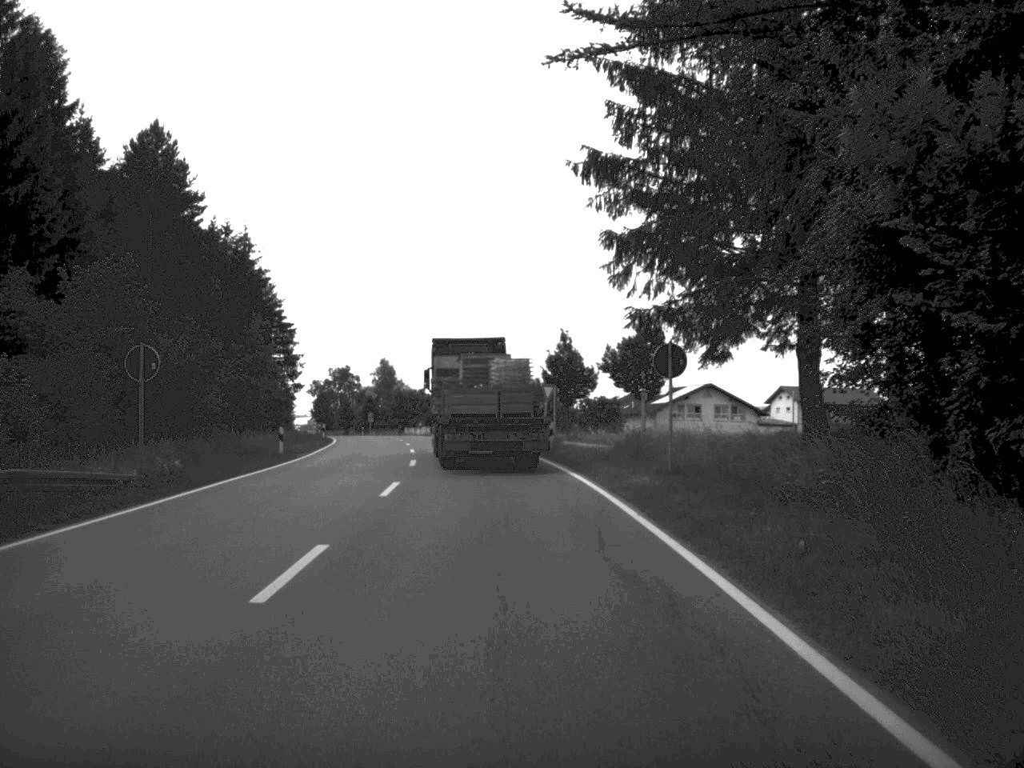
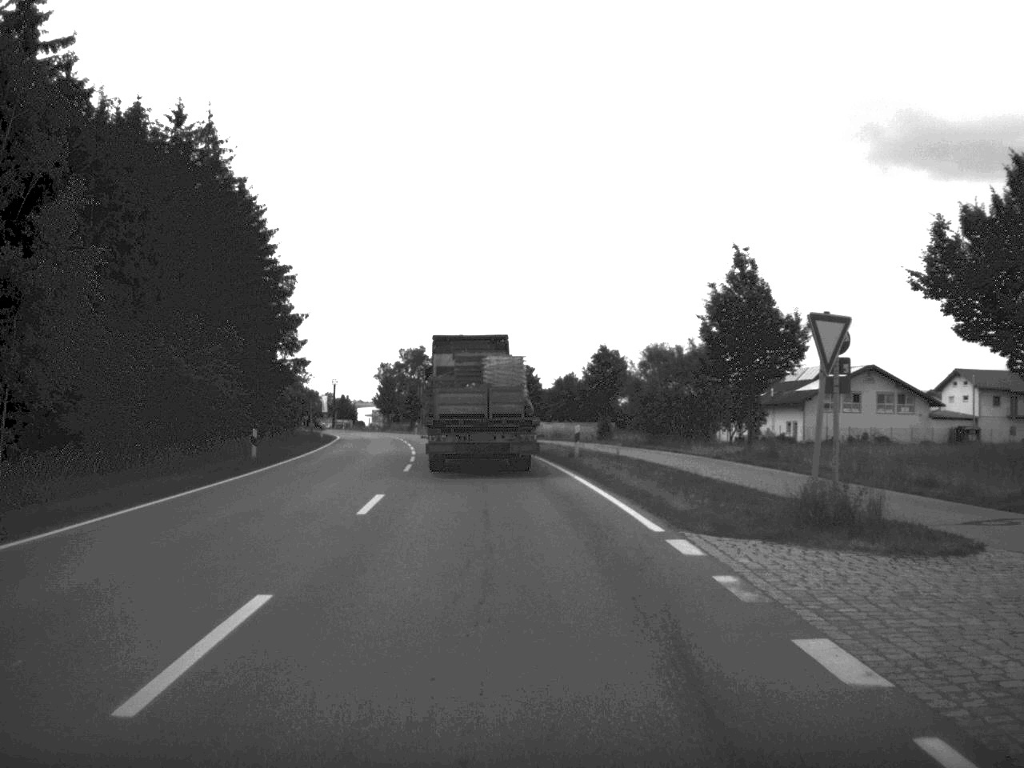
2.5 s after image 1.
(-1.5, +39.4) m; -5°
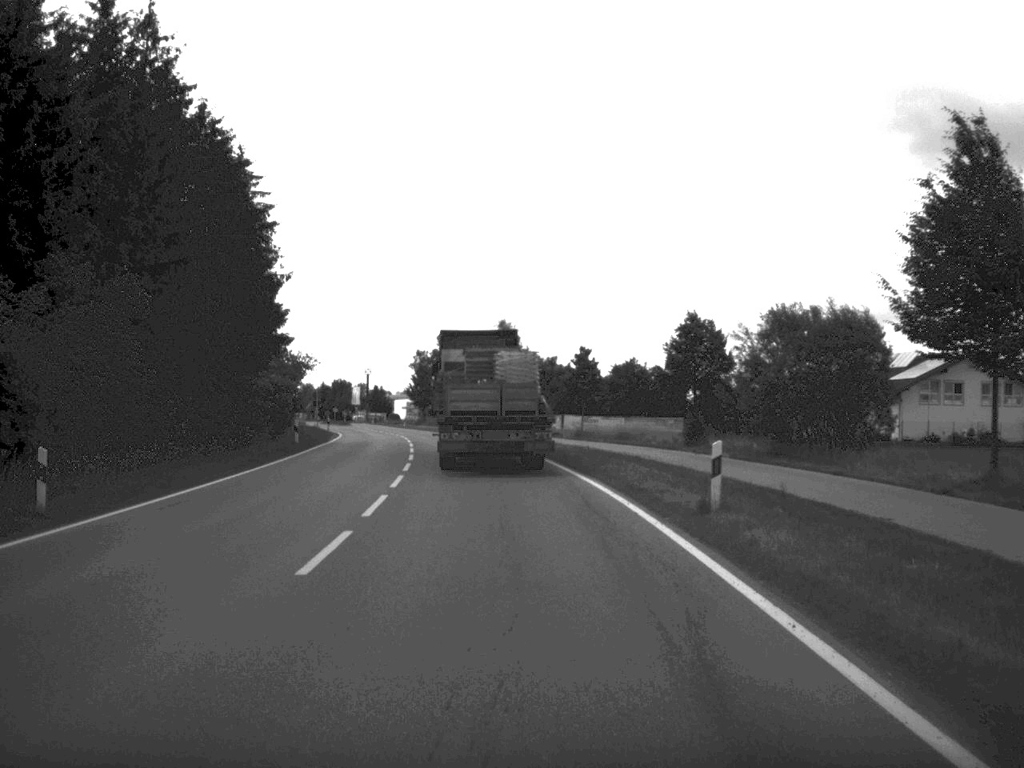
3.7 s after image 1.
(-0.4, +19.1) m; -2°
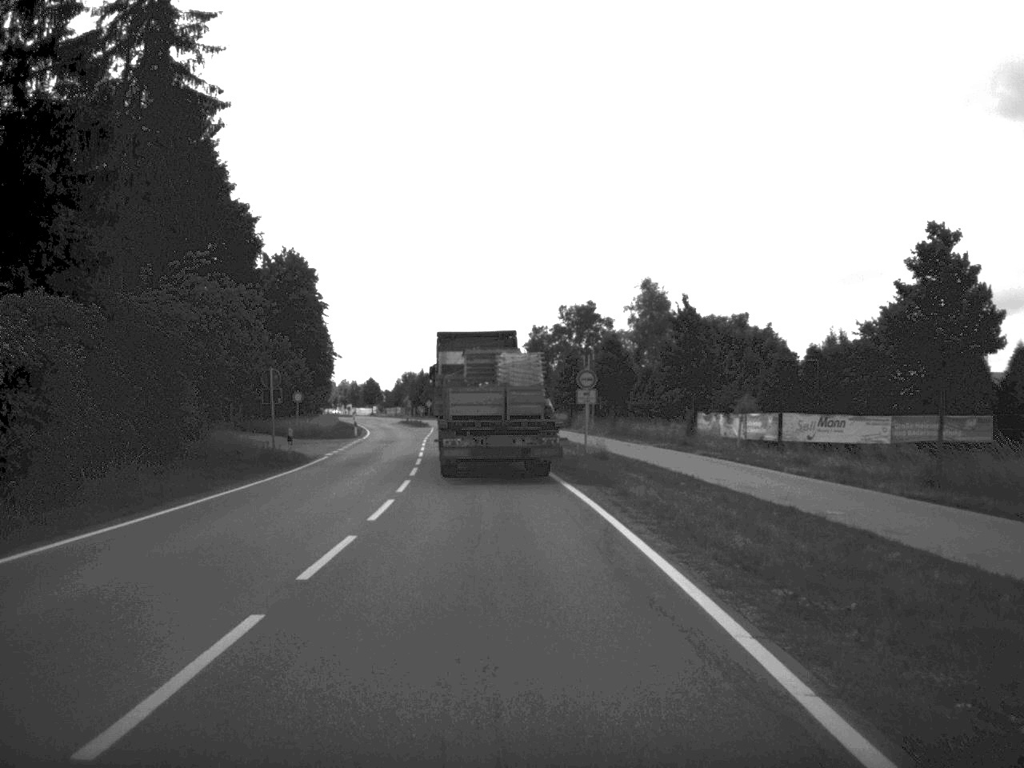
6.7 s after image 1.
(-2.3, +47.4) m; -6°
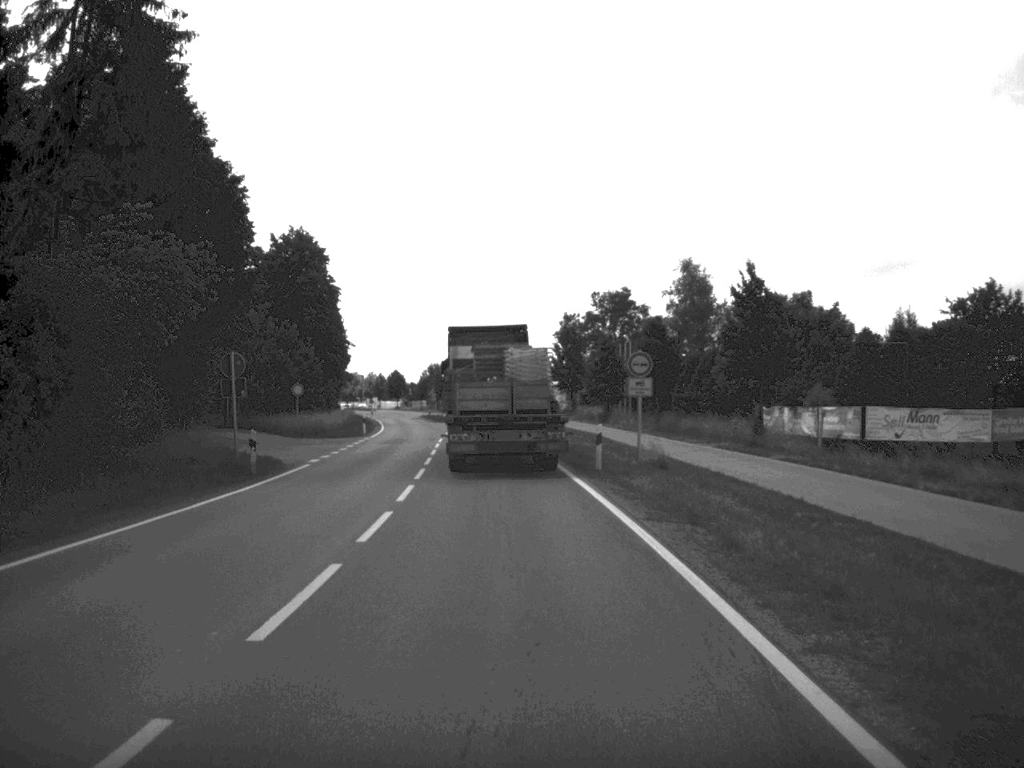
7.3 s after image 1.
(-0.1, +9.0) m; -1°
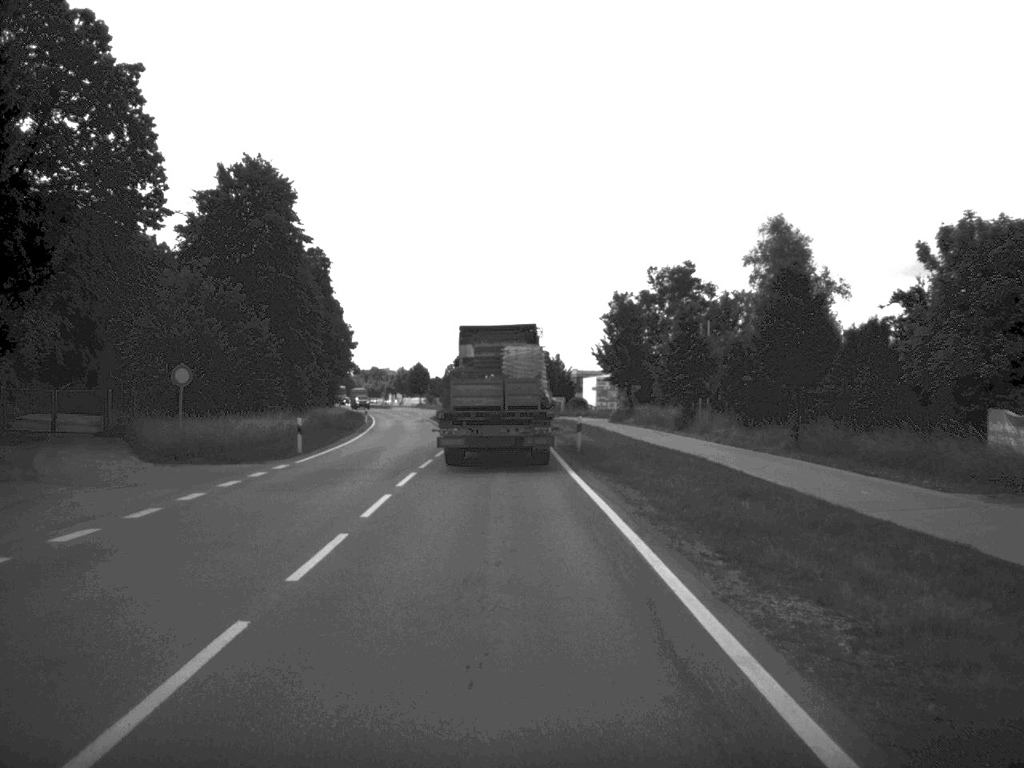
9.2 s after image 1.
(-0.5, +26.9) m; -2°
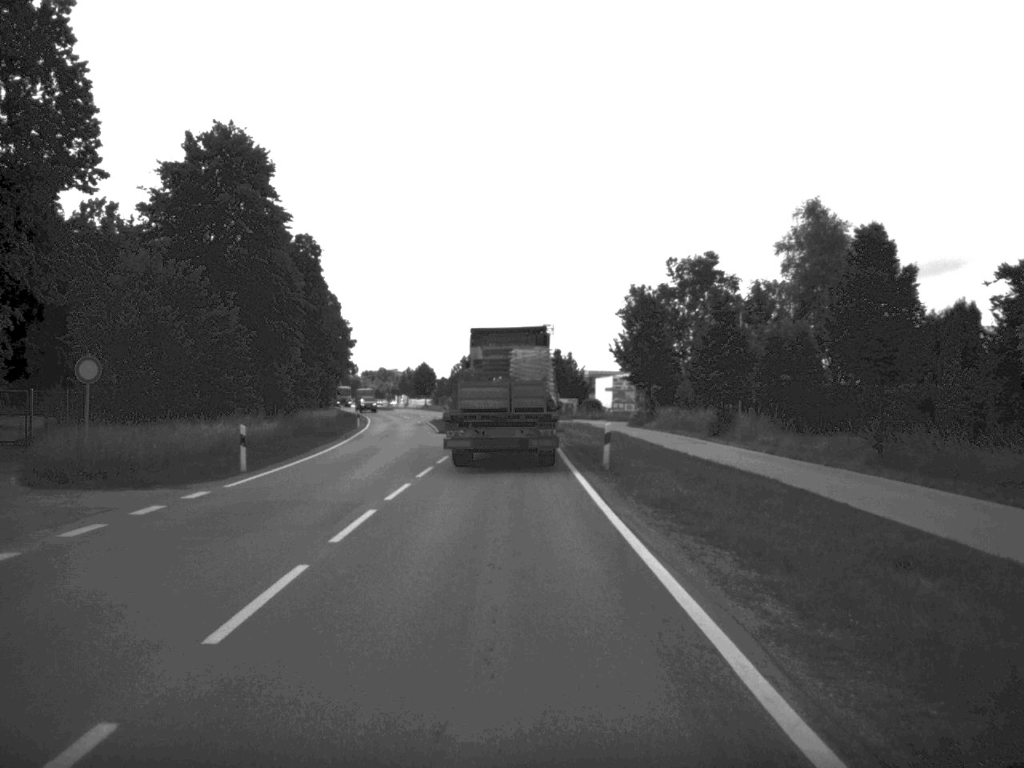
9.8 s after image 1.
(0.0, +8.7) m; 0°
